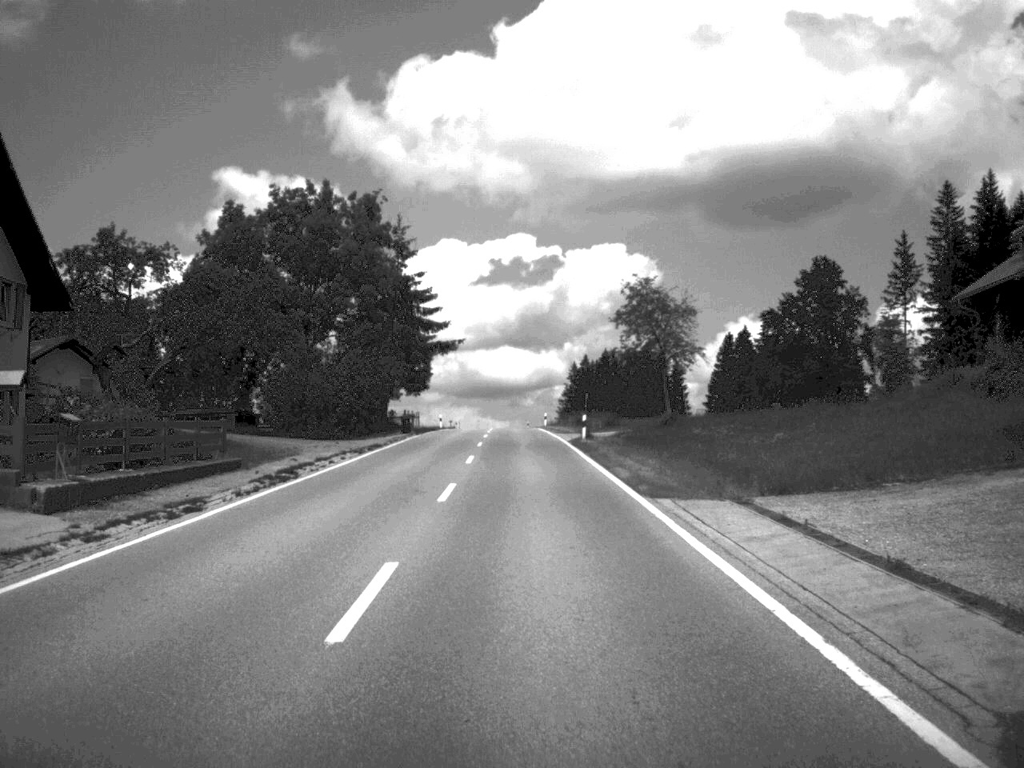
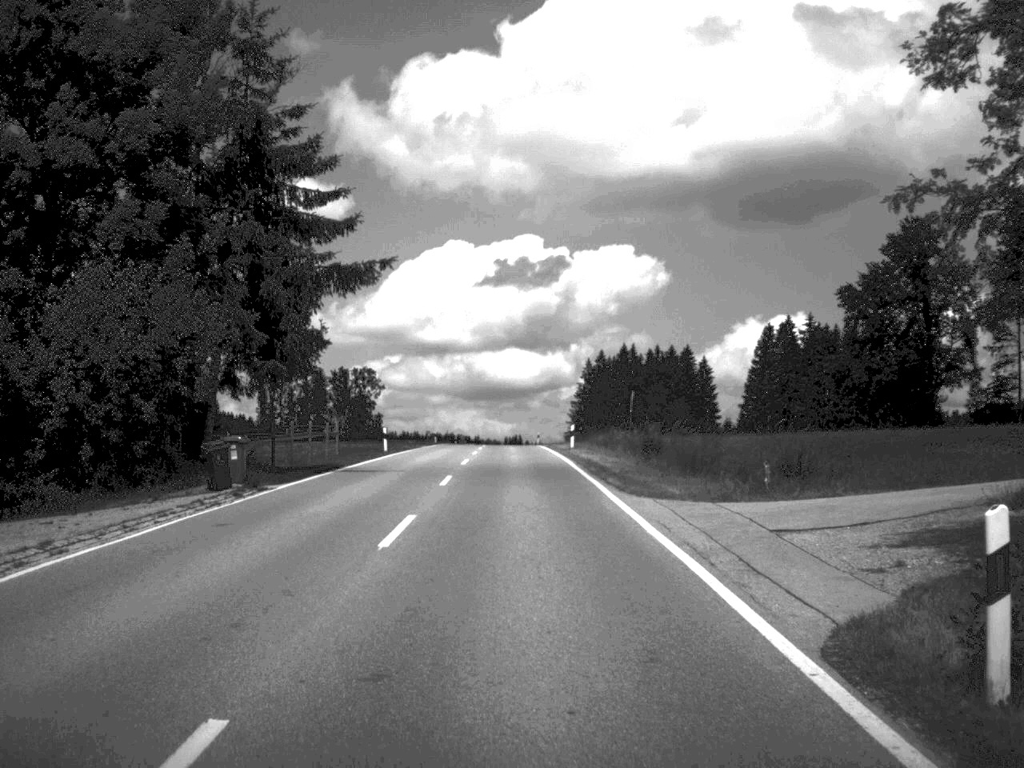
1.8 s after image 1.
(-0.2, +41.4) m; -1°
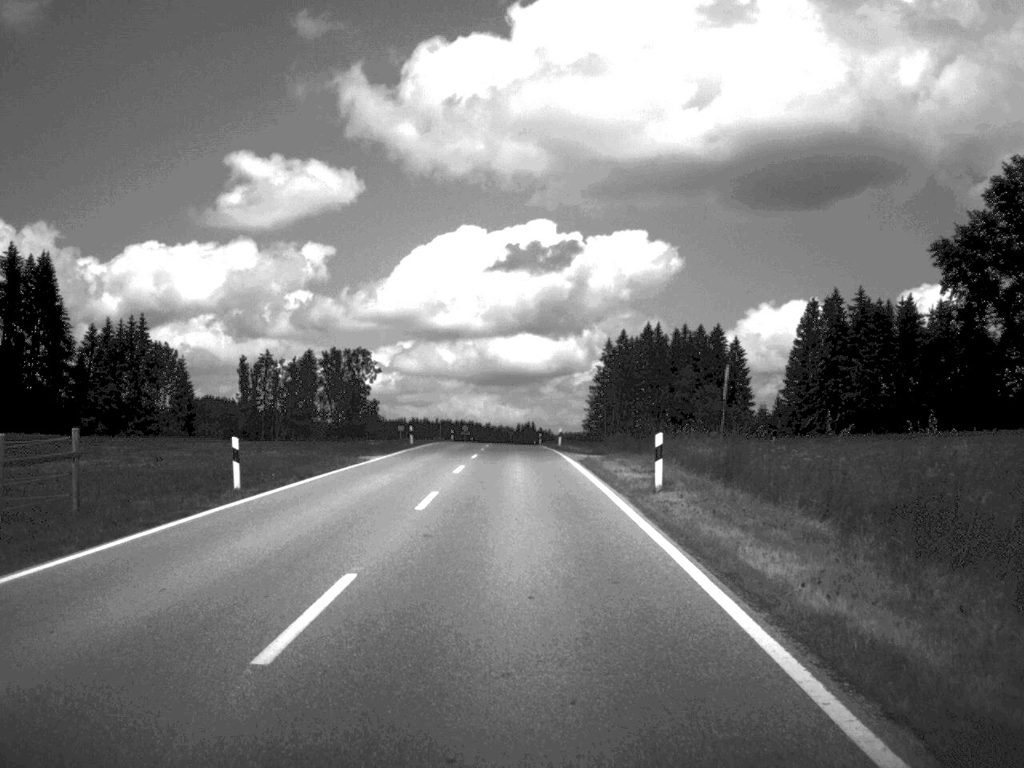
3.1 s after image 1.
(-0.2, +29.4) m; -1°
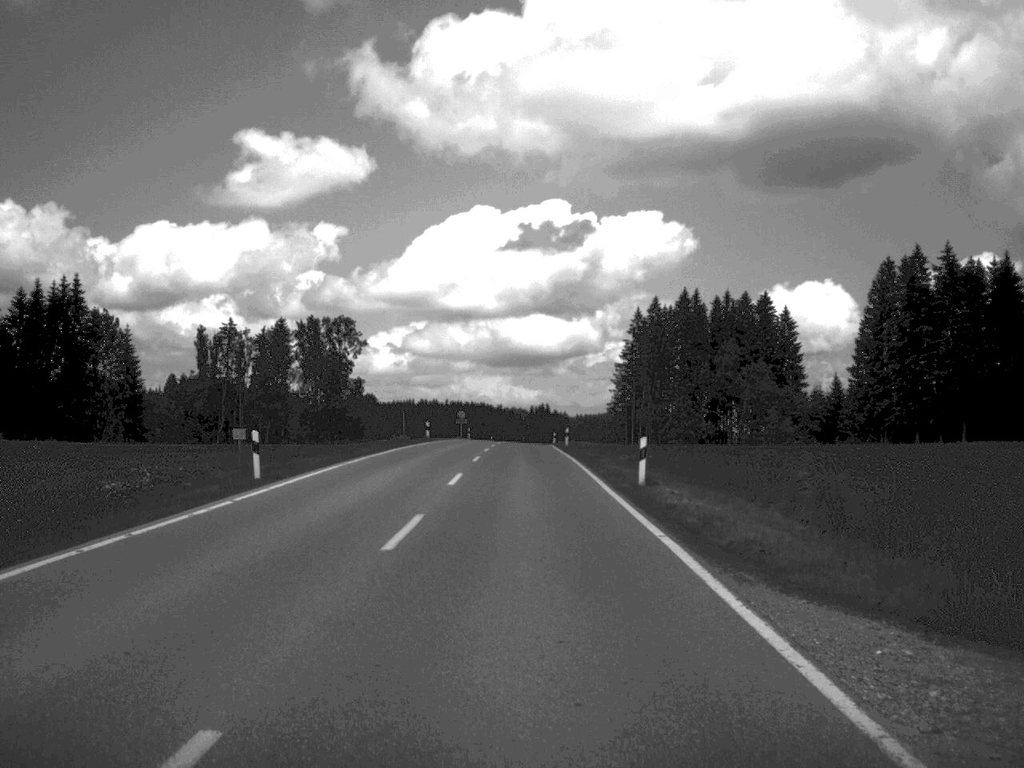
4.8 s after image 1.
(-0.3, +40.7) m; -1°
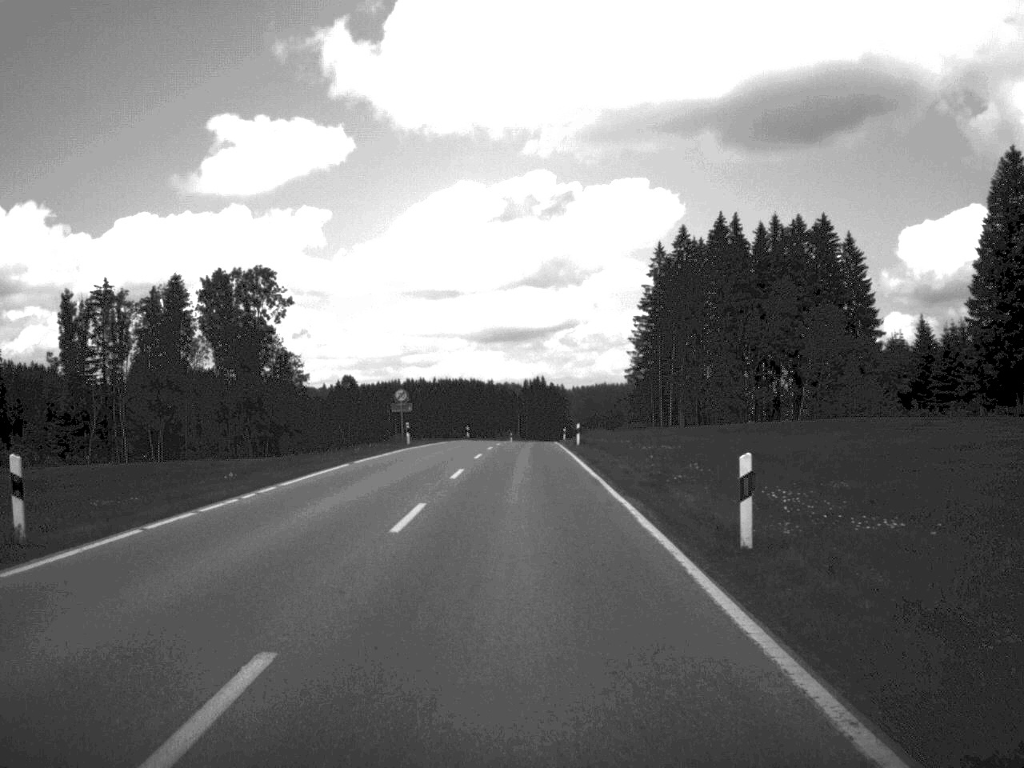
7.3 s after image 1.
(-0.1, +56.8) m; 0°
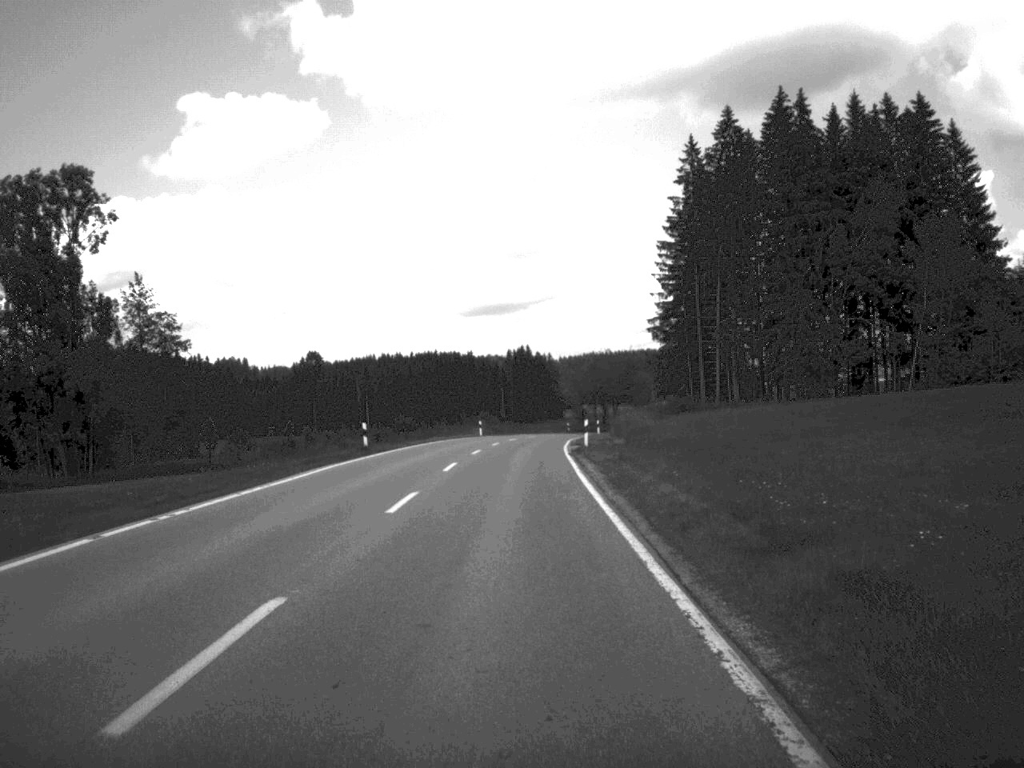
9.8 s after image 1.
(+0.3, +56.2) m; 0°
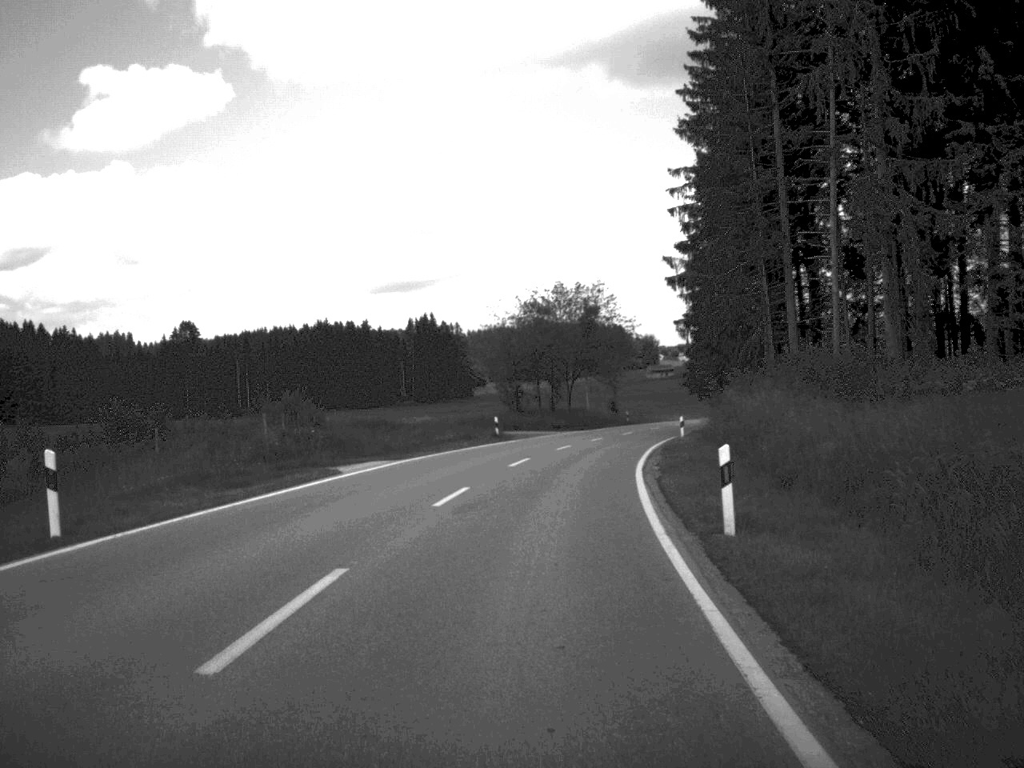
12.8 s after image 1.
(+1.1, +68.9) m; +4°
